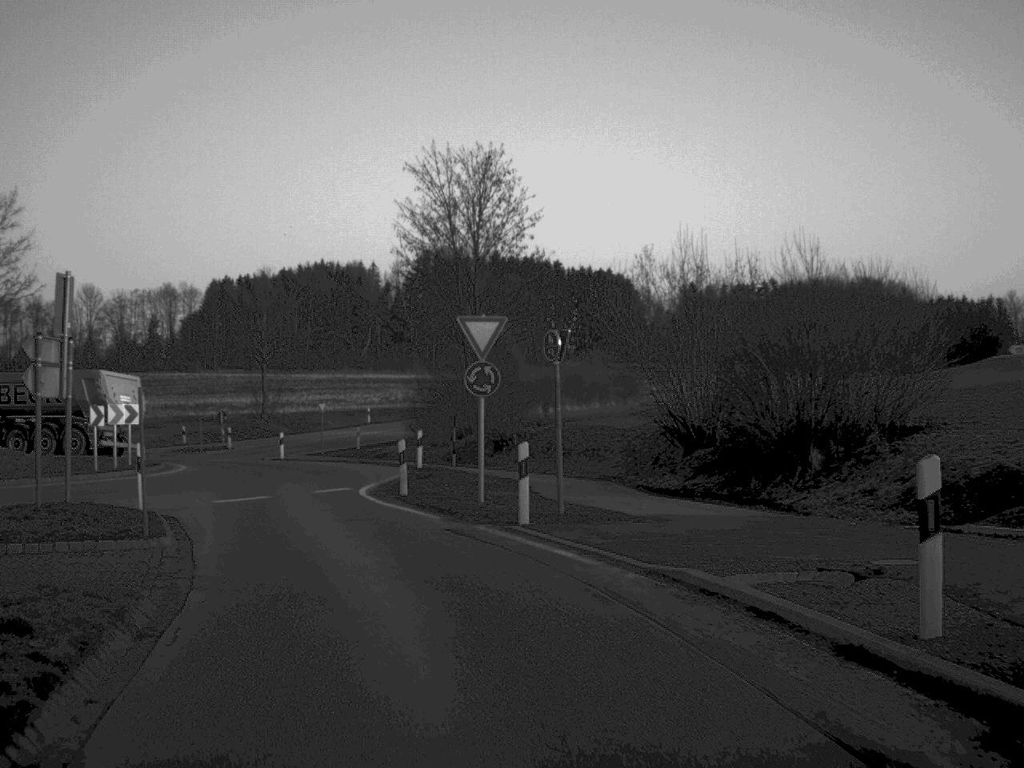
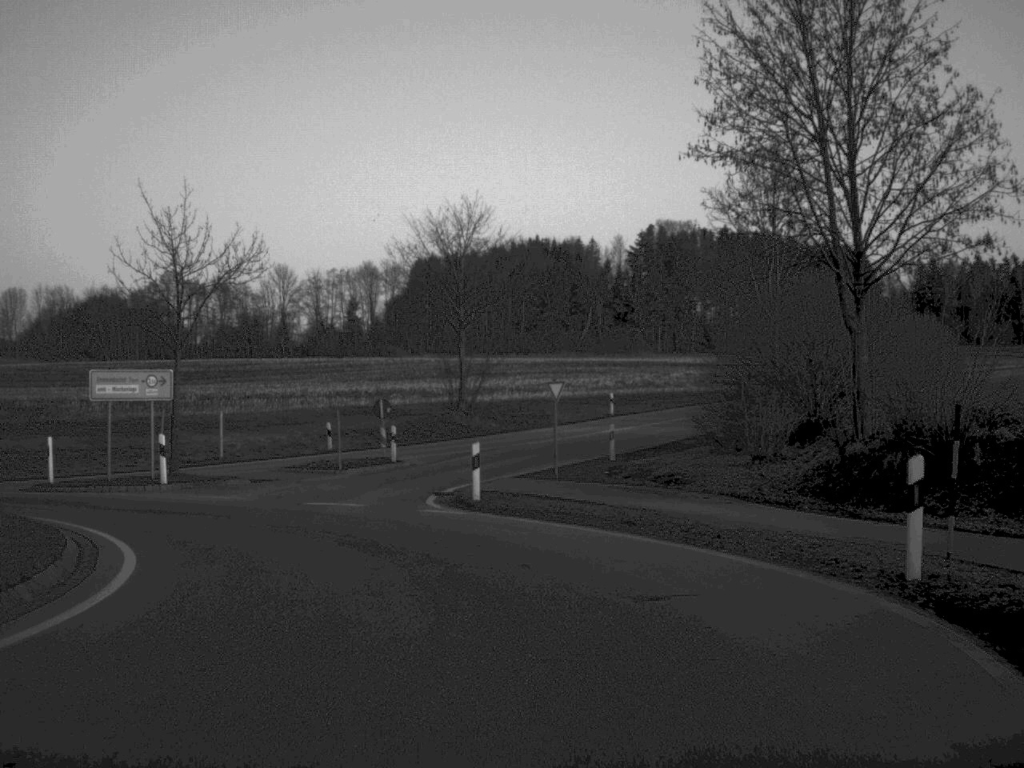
(-4.2, +25.1) m; -9°
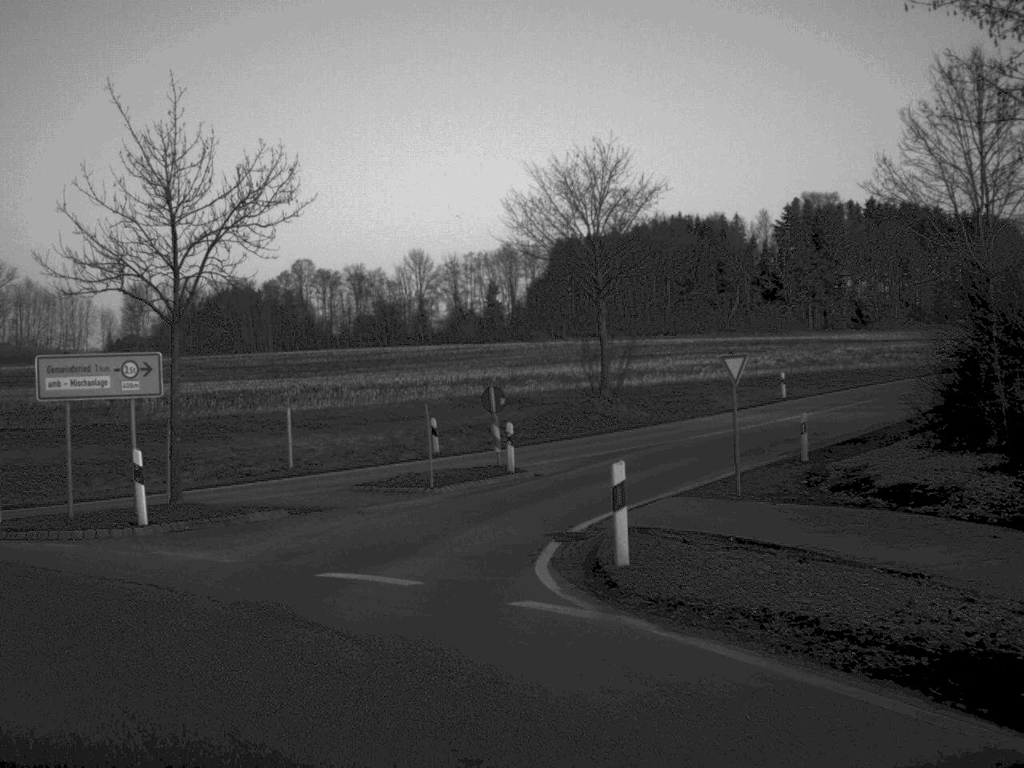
(-0.2, +9.6) m; -7°
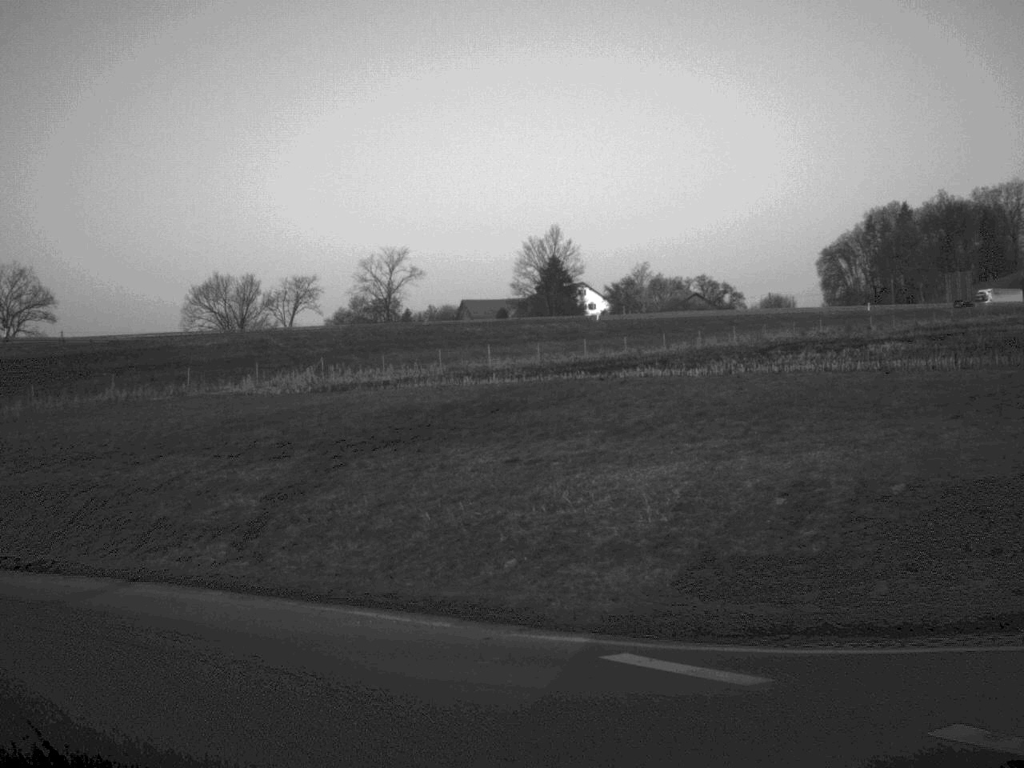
(-7.2, +13.5) m; -60°
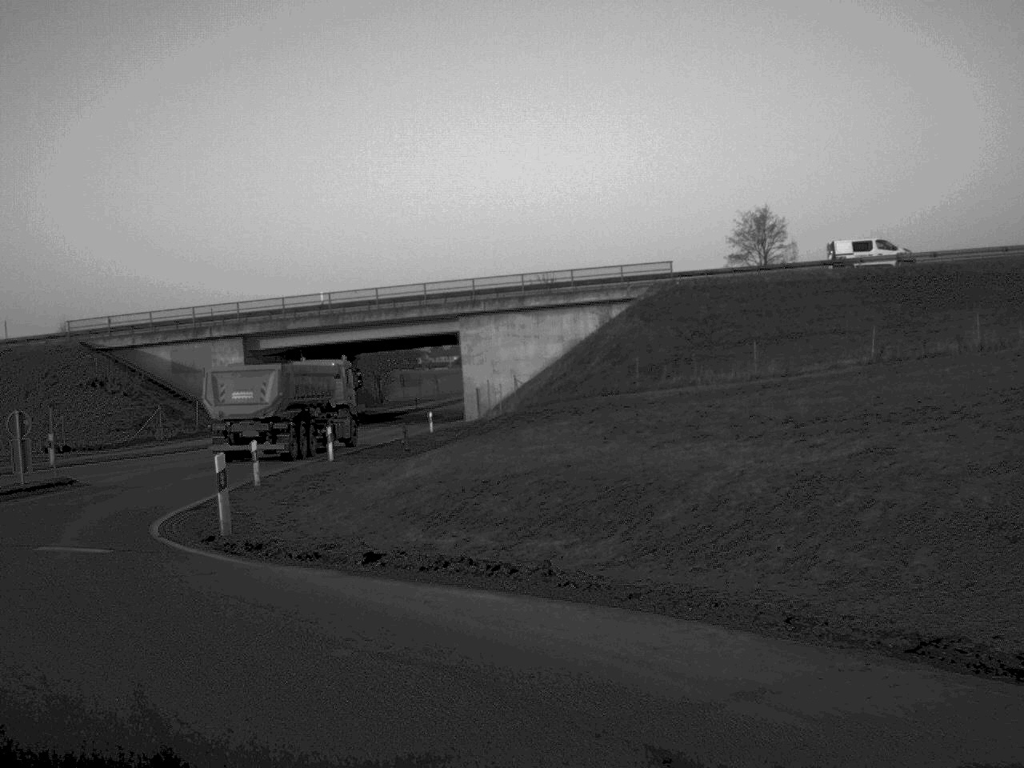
(-4.8, +10.2) m; -50°
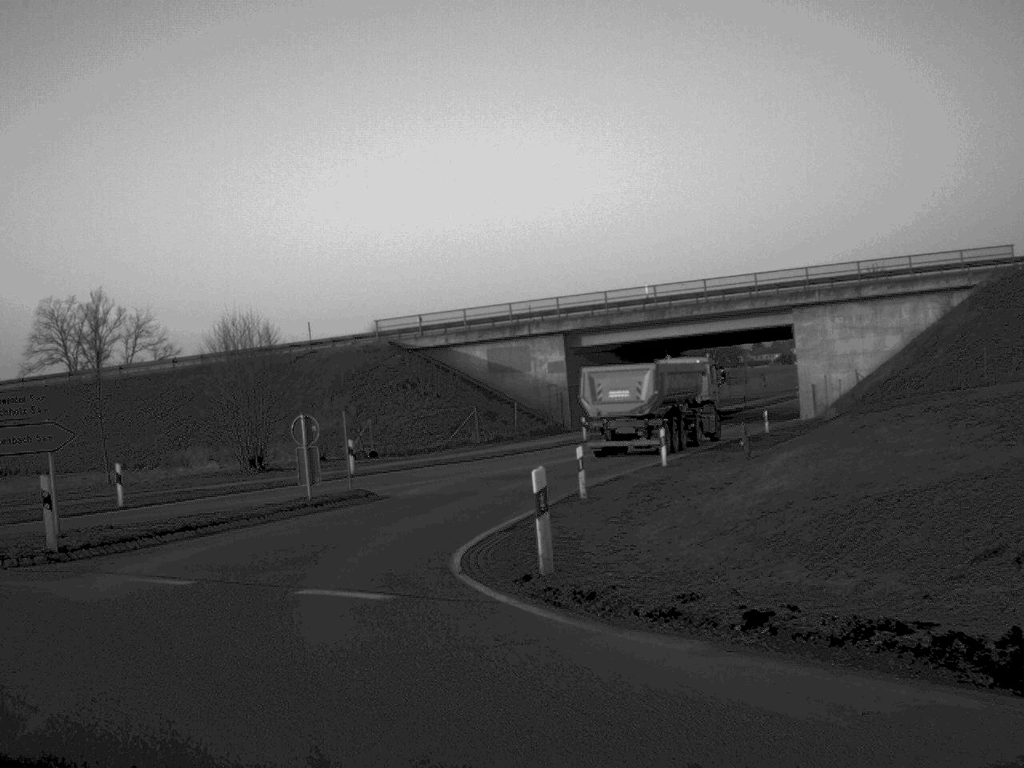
(-0.5, +3.8) m; -14°
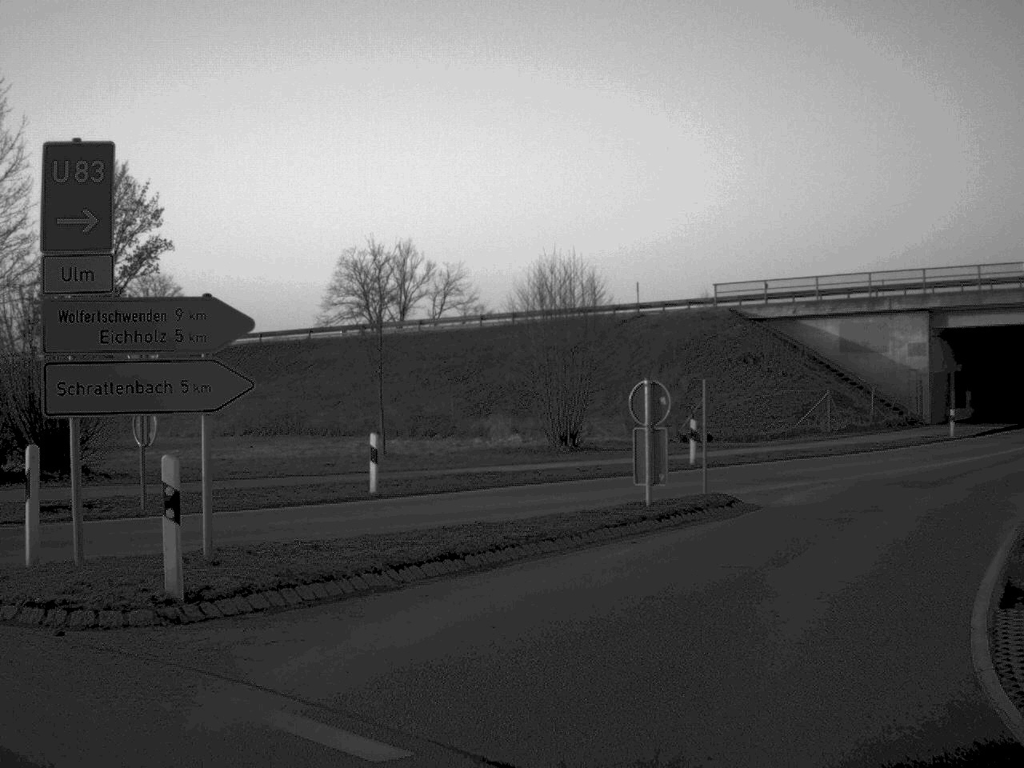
(-1.3, +8.2) m; -13°
